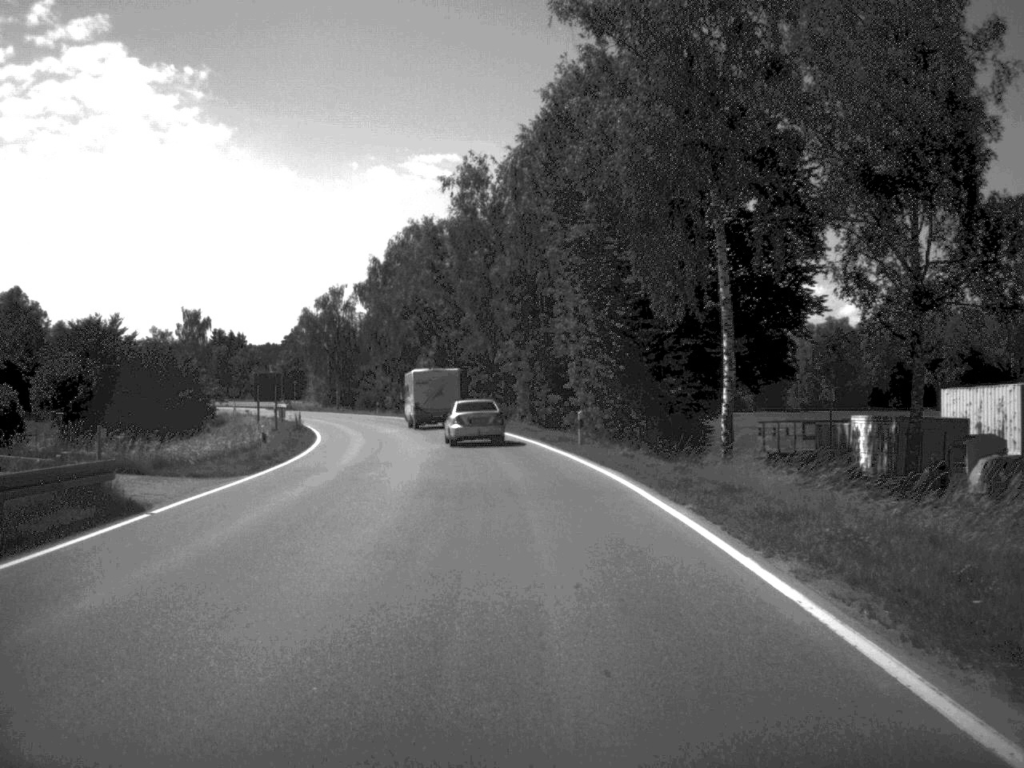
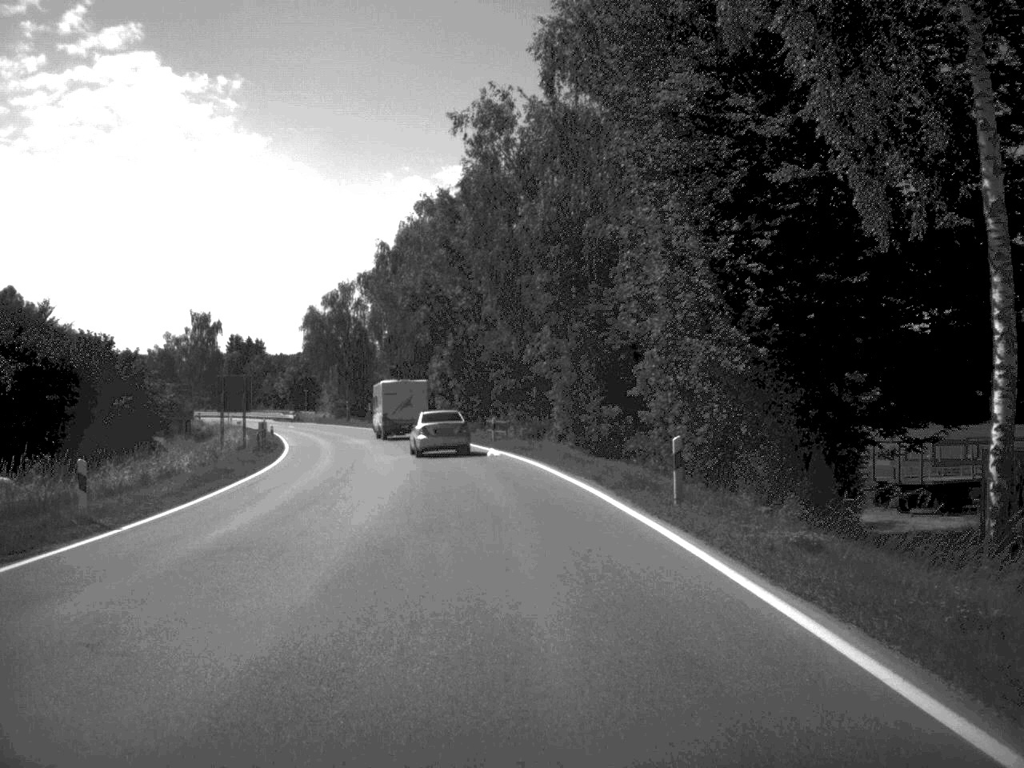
(-0.2, +16.5) m; -2°
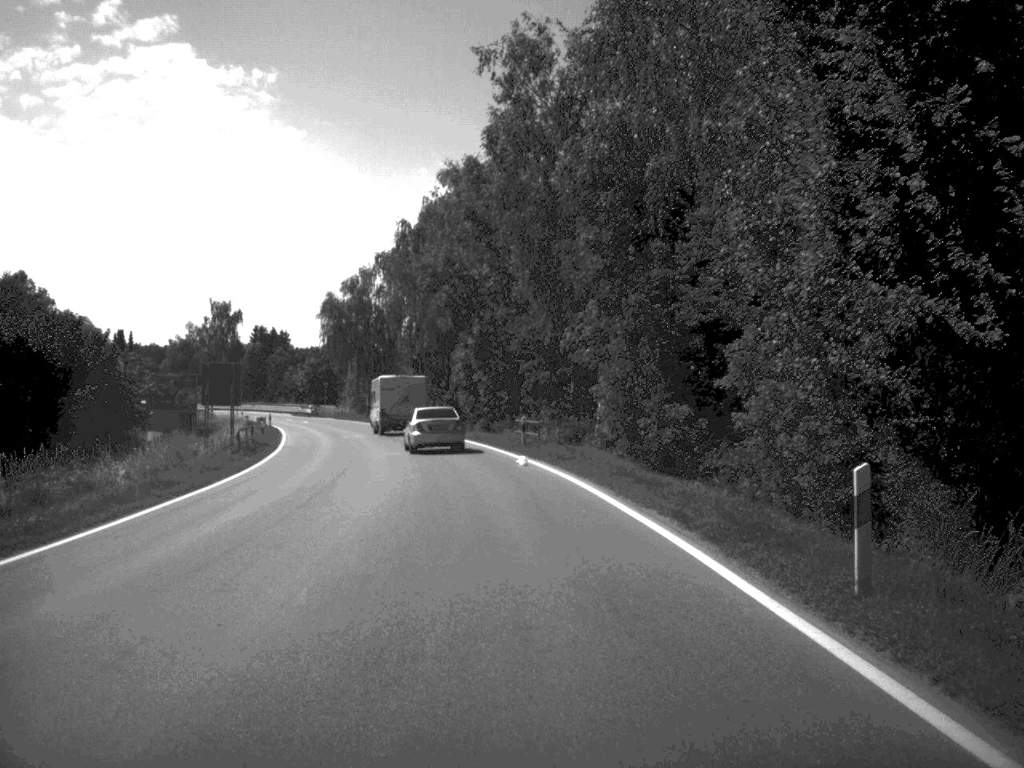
(-0.1, +8.6) m; -1°
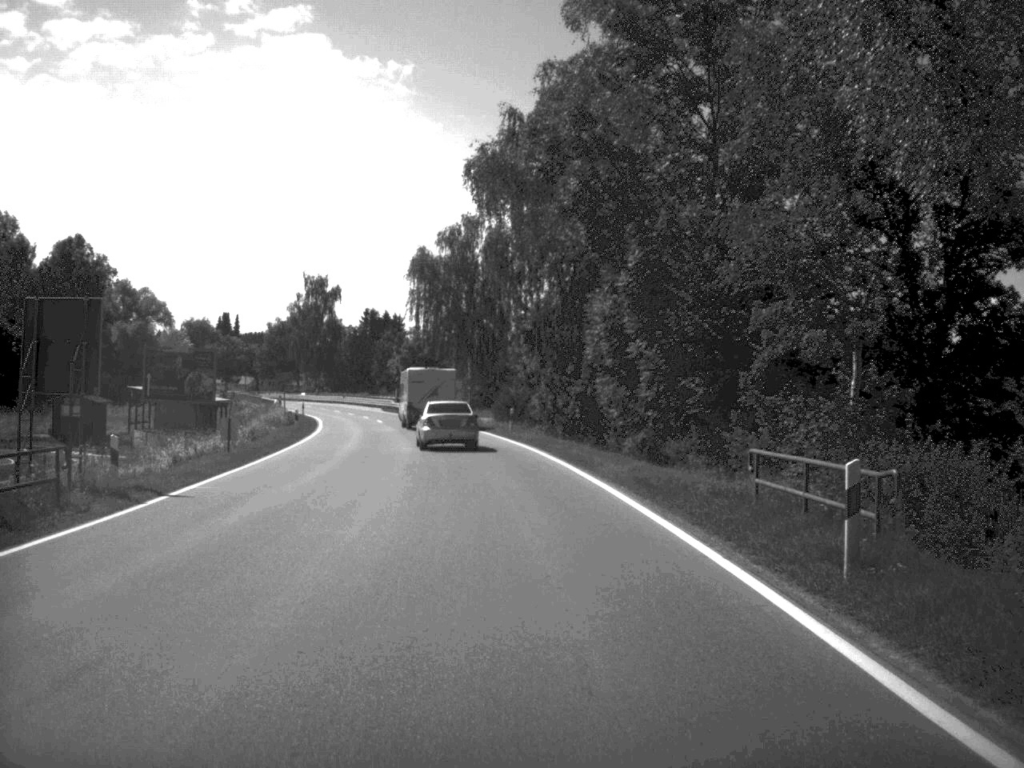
(-1.5, +29.0) m; -6°
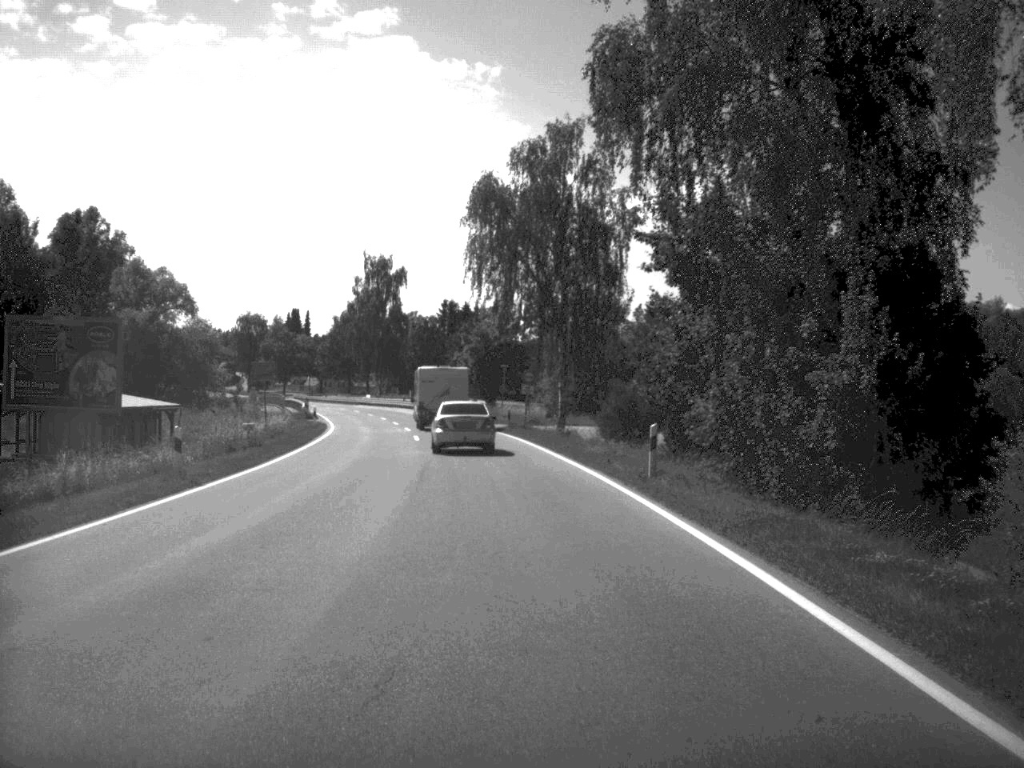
(-1.1, +27.7) m; -4°
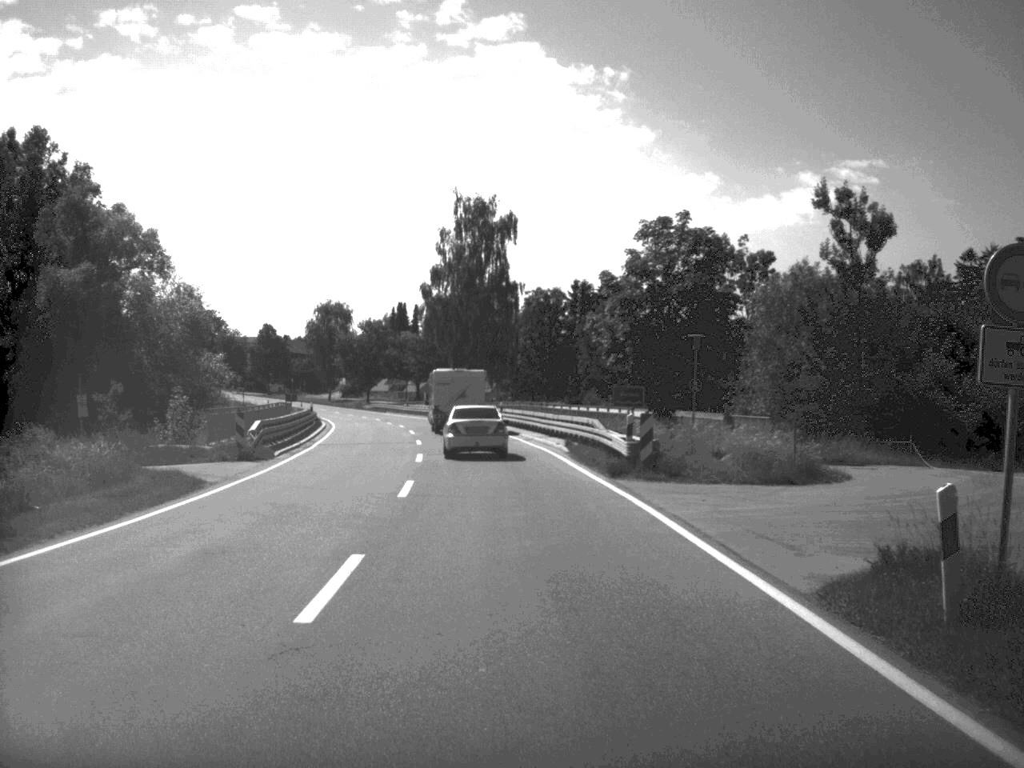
(-2.5, +47.3) m; -6°
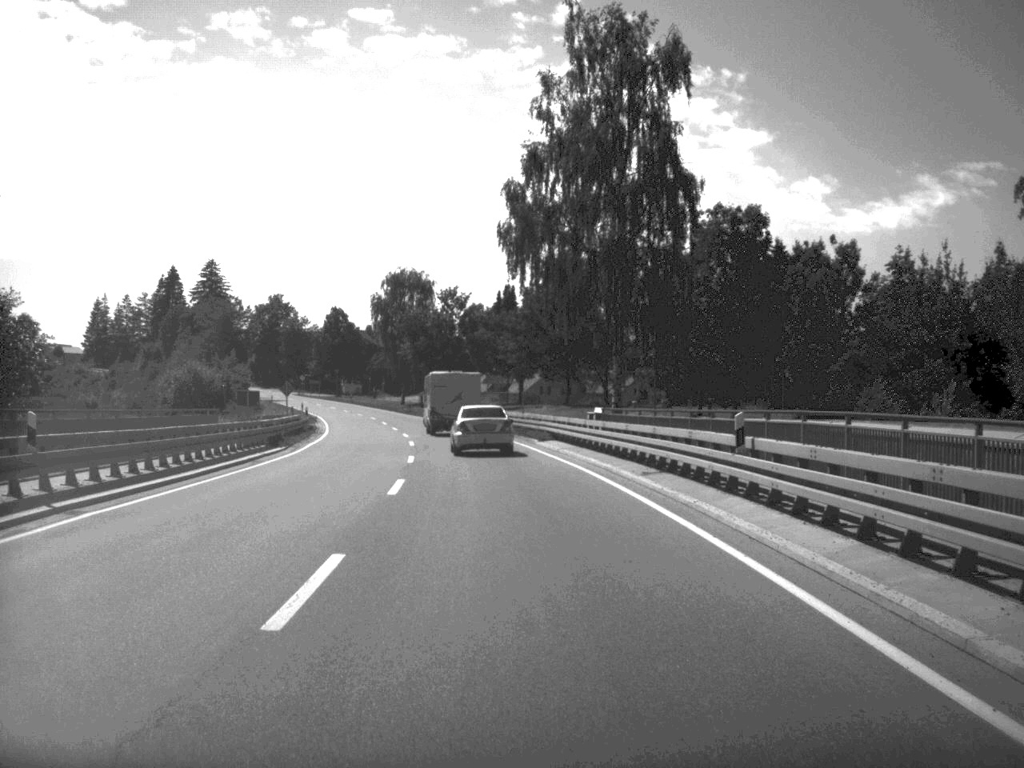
(-2.4, +47.9) m; -6°
